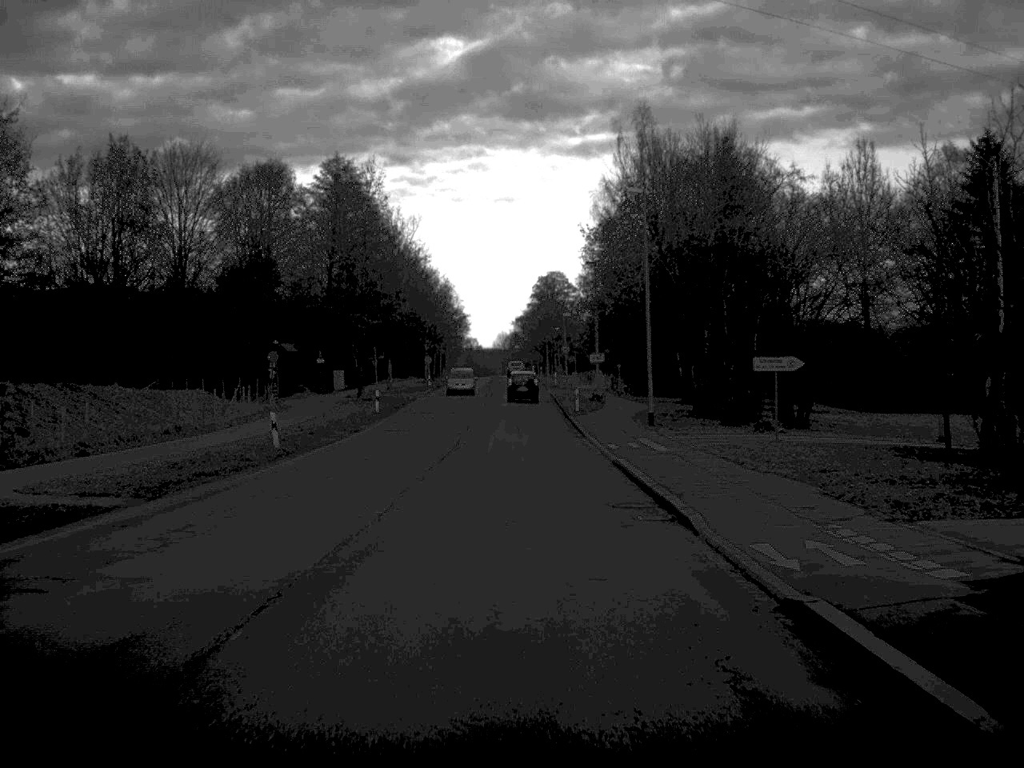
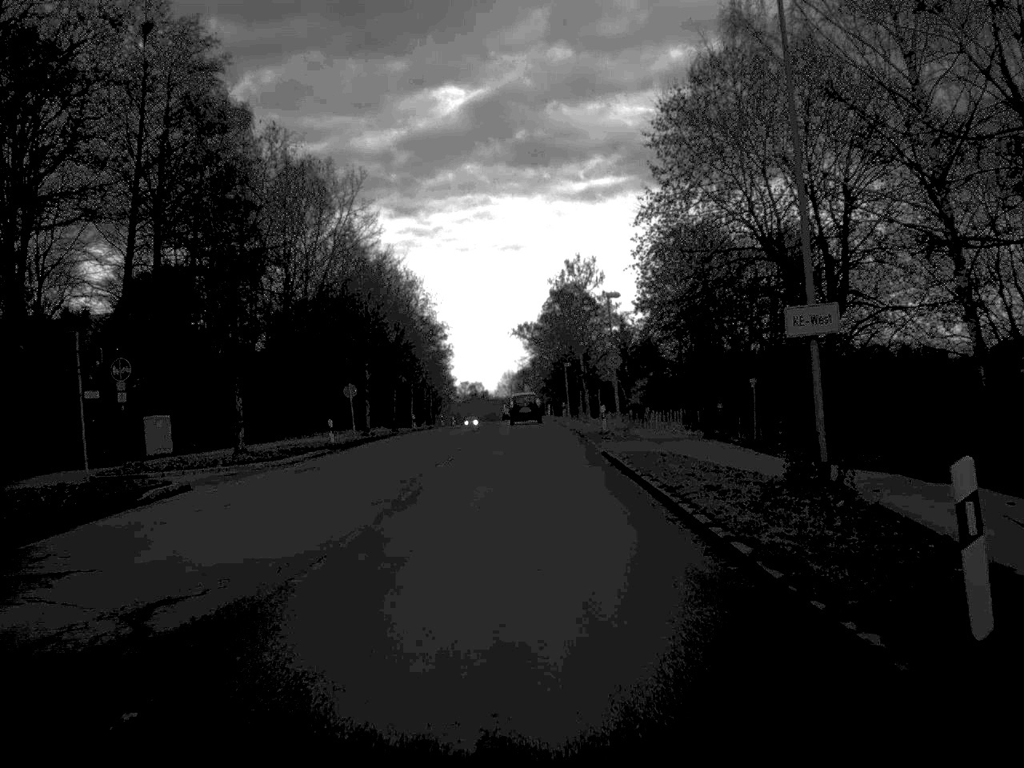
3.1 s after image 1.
(-0.2, +49.7) m; -1°
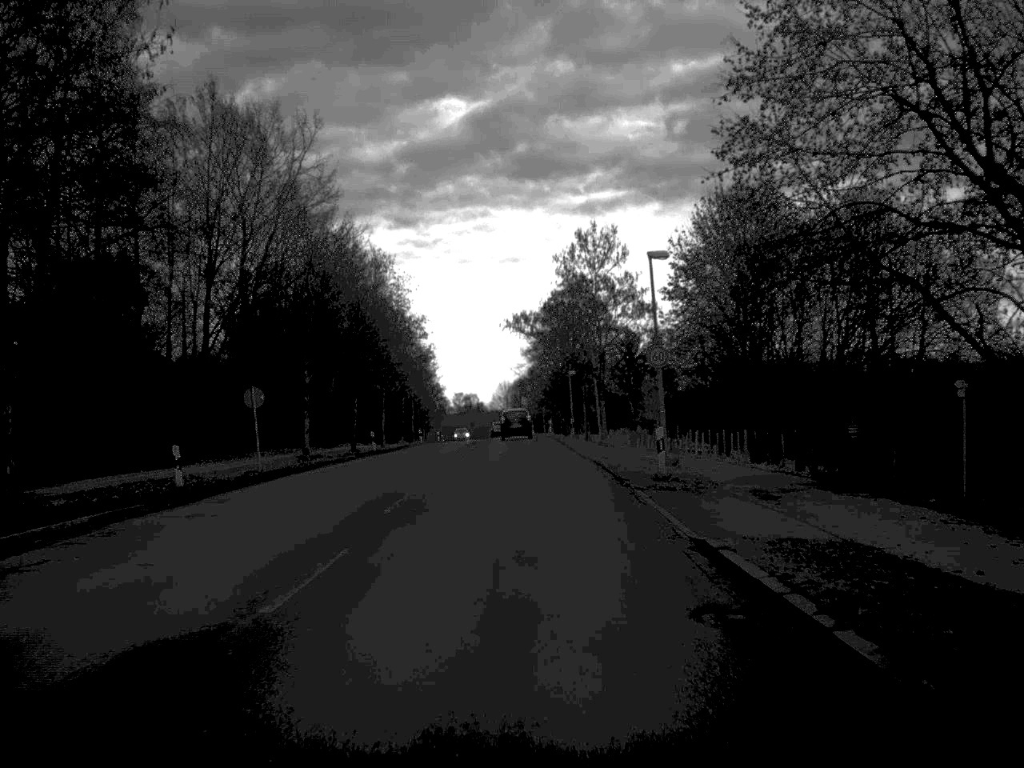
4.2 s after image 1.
(0.0, +18.8) m; 0°
